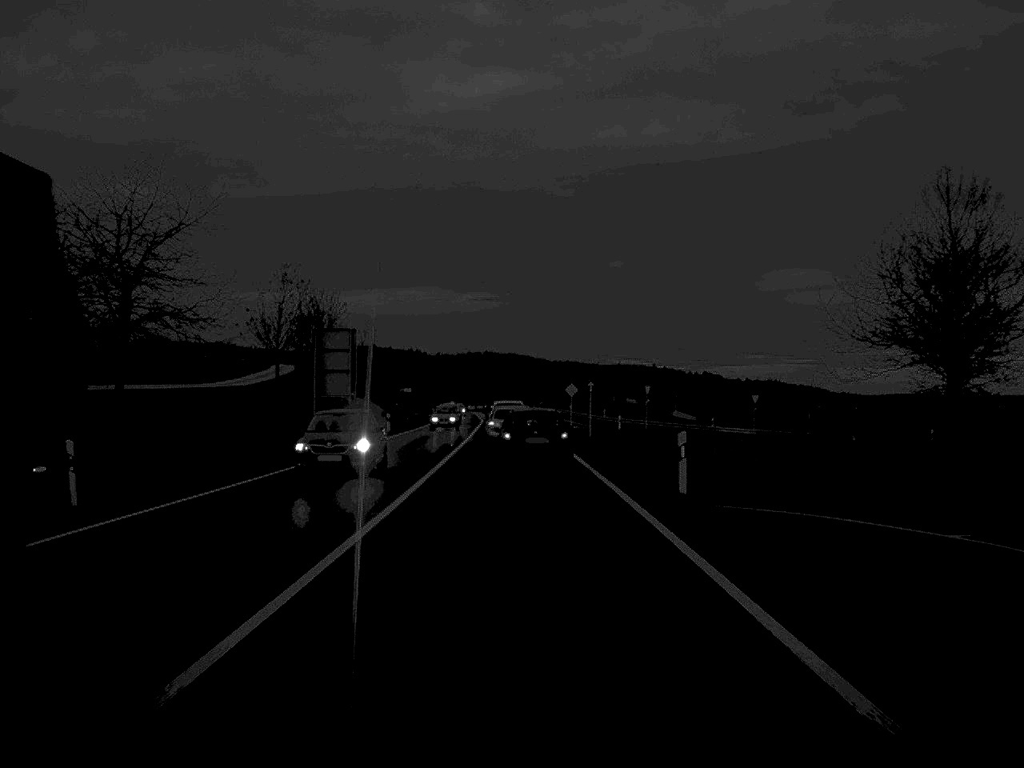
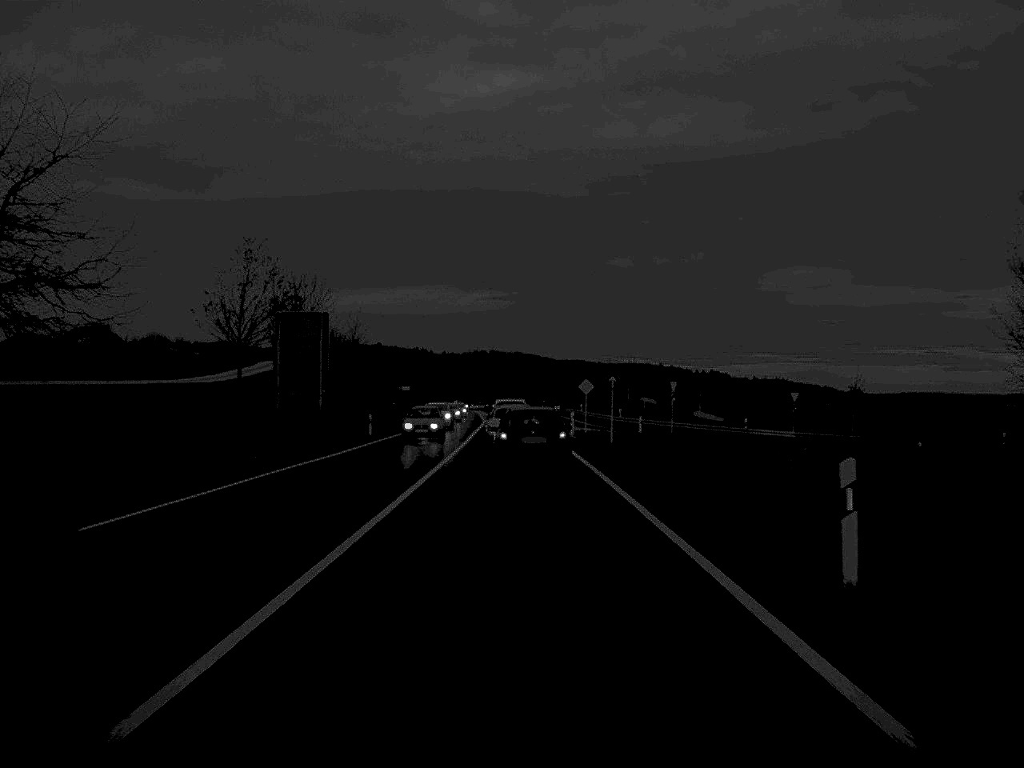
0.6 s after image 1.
(0.0, +10.5) m; 0°
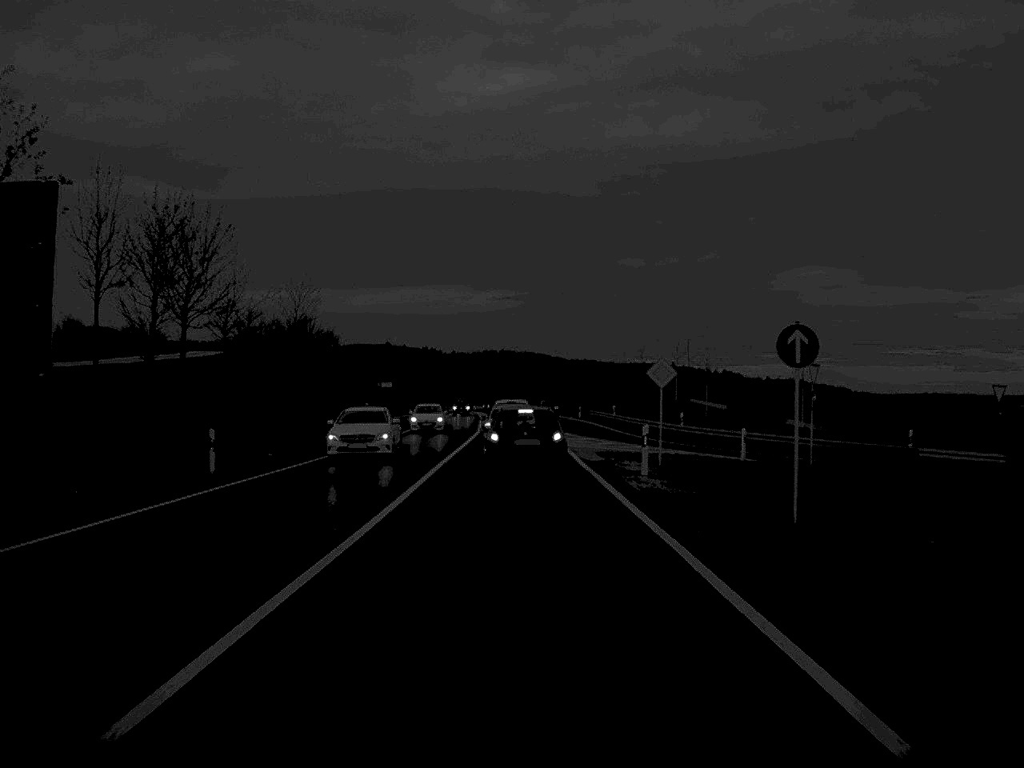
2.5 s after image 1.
(-0.1, +31.2) m; 0°
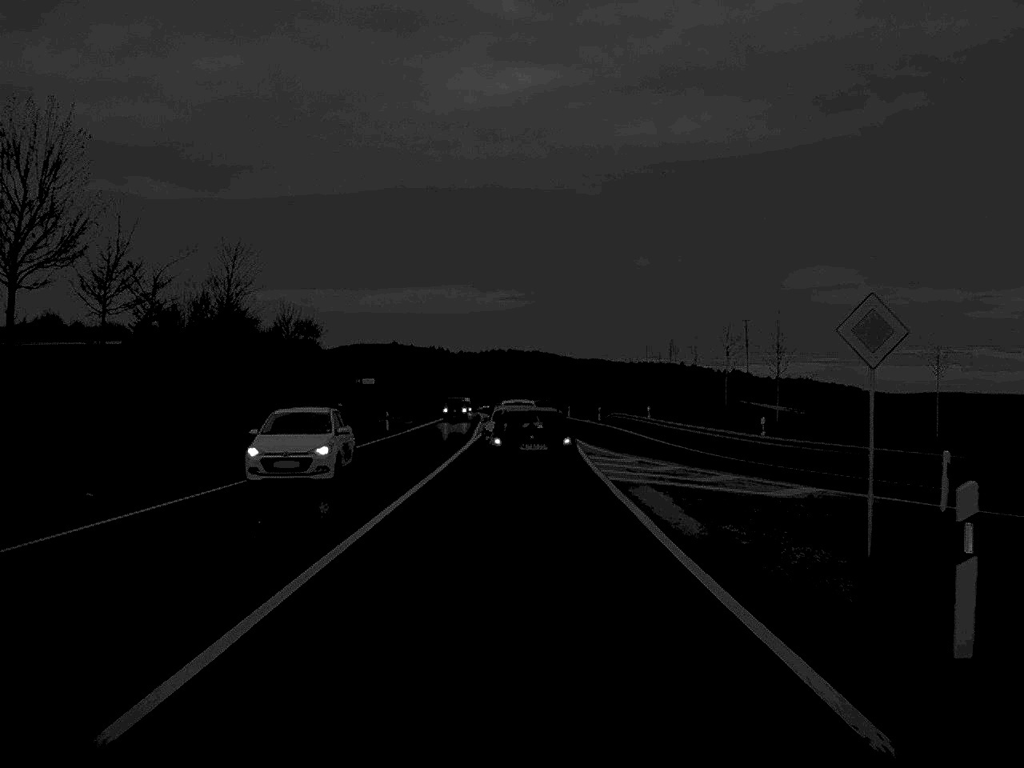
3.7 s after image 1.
(-0.1, +19.3) m; 0°
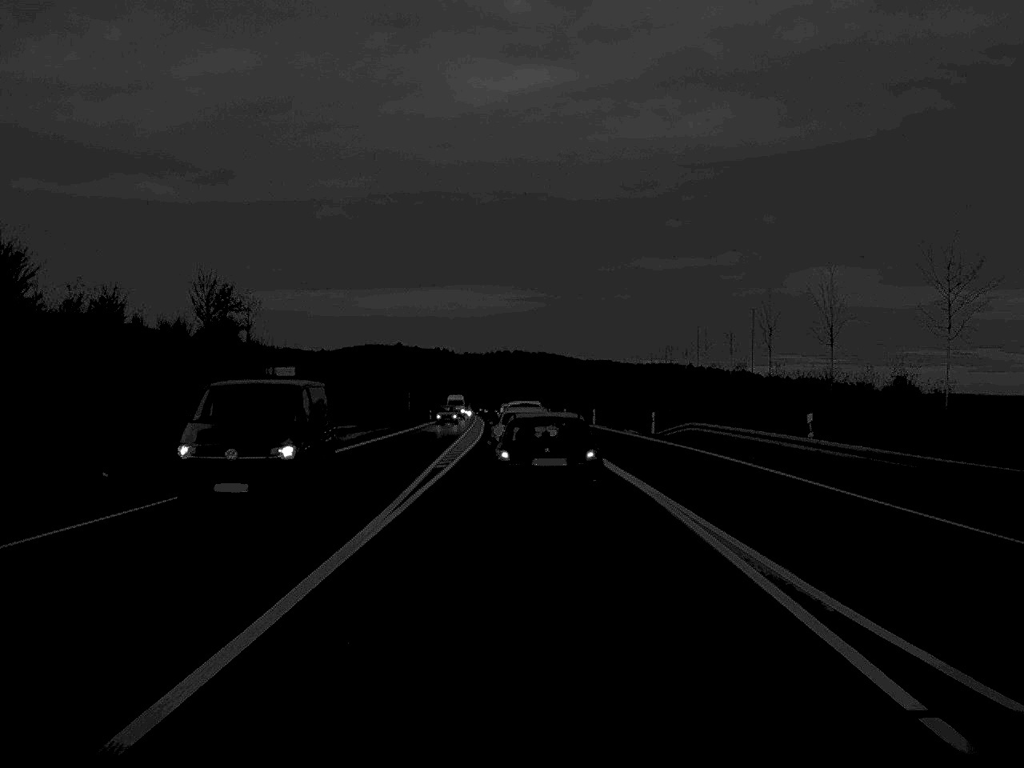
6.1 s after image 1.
(-0.1, +37.0) m; 0°
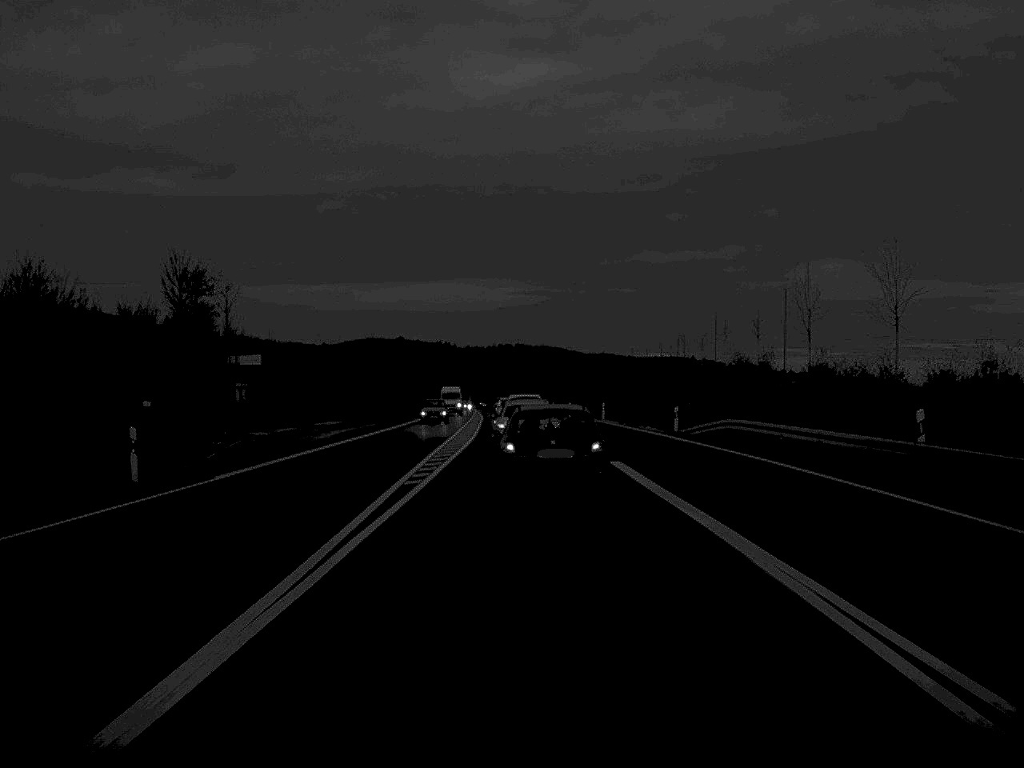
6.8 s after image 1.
(0.0, +8.6) m; 0°
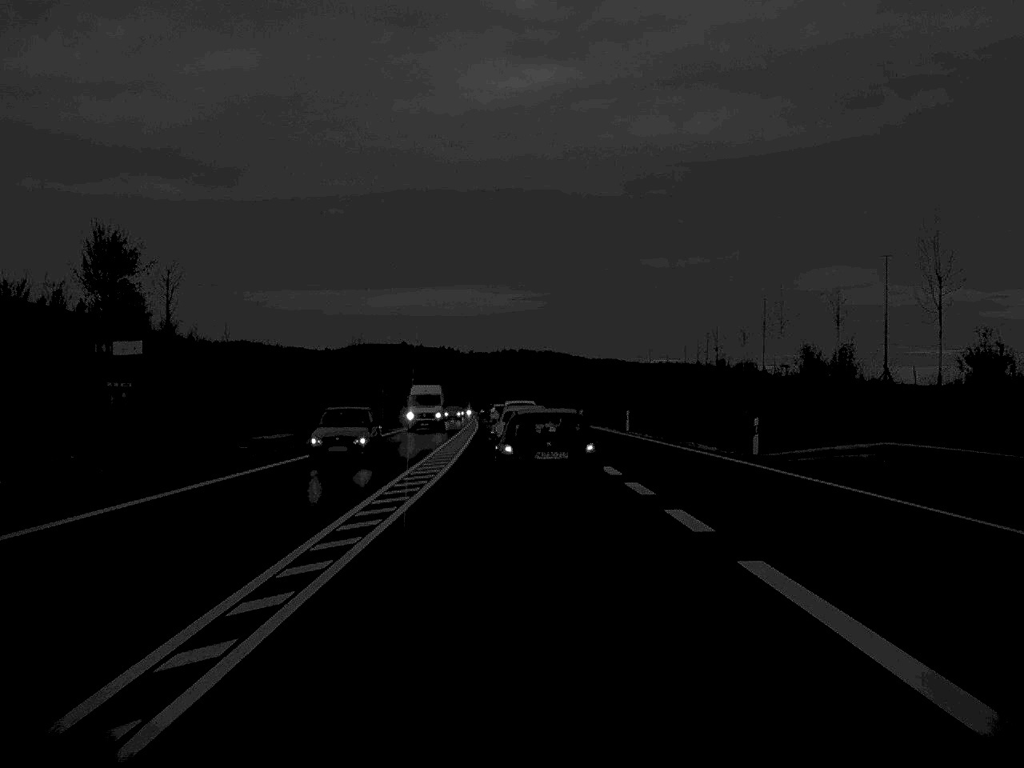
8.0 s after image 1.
(0.0, +17.7) m; 0°
